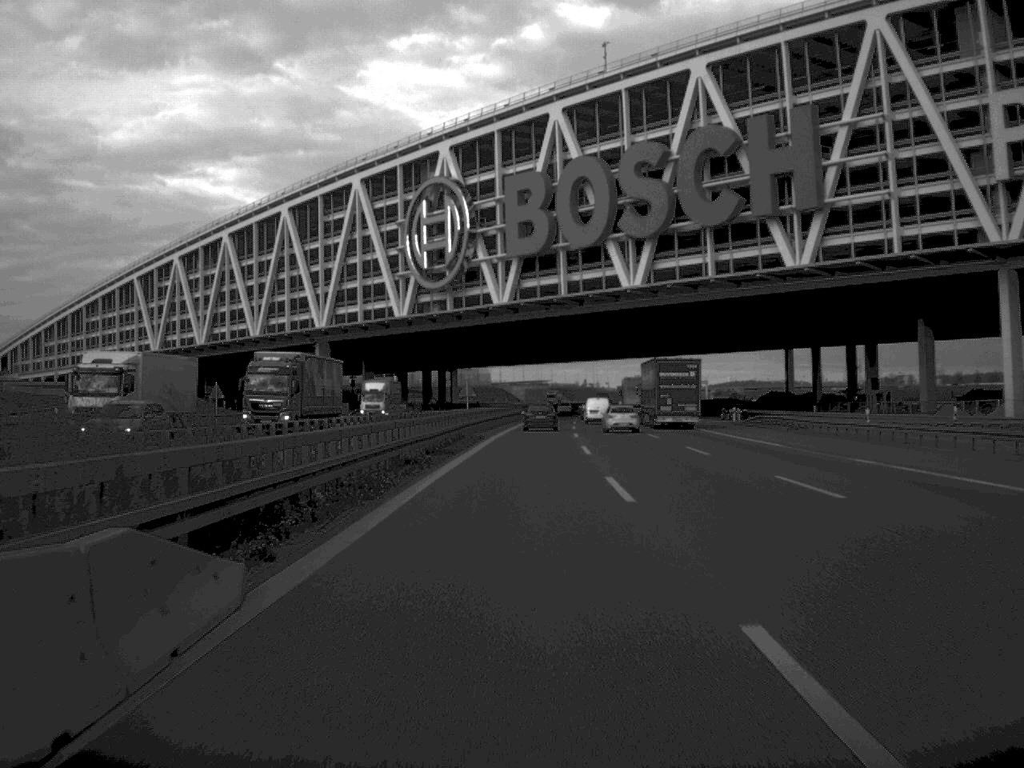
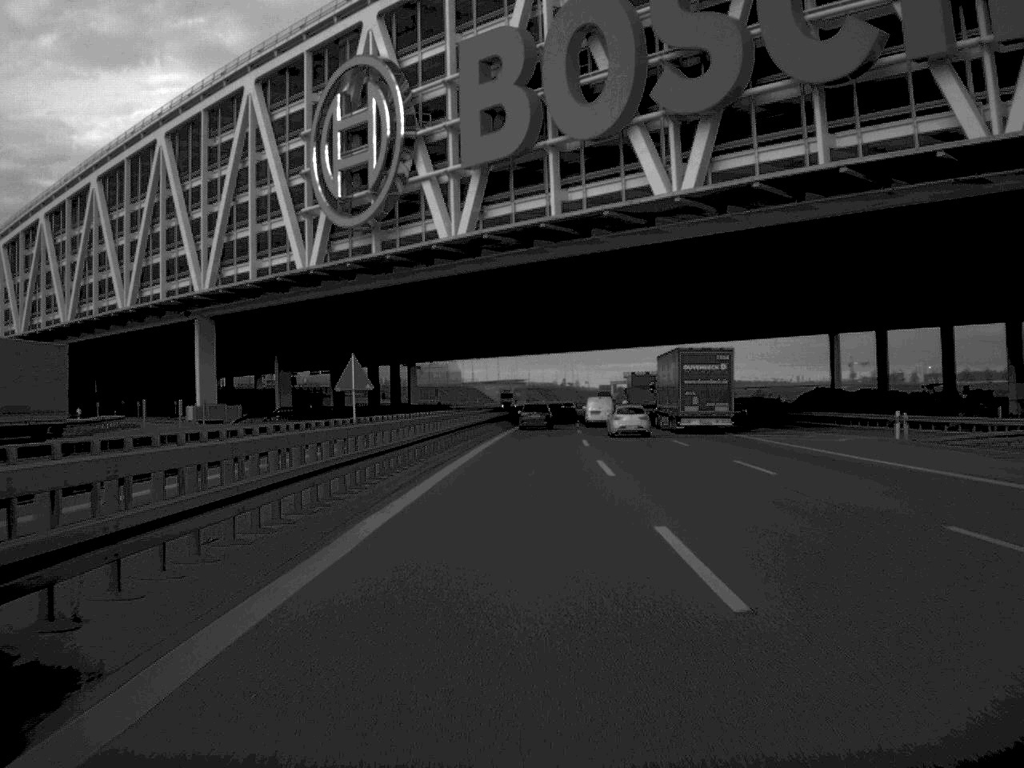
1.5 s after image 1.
(+0.5, +47.2) m; +1°
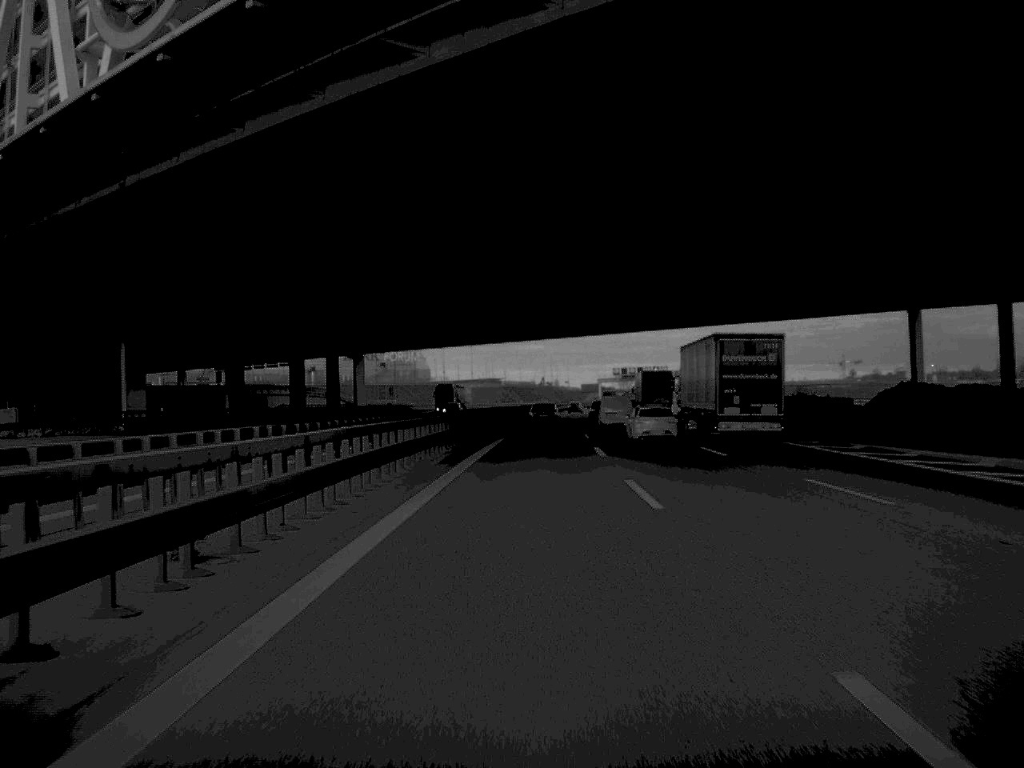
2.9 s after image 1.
(+0.4, +45.0) m; +1°
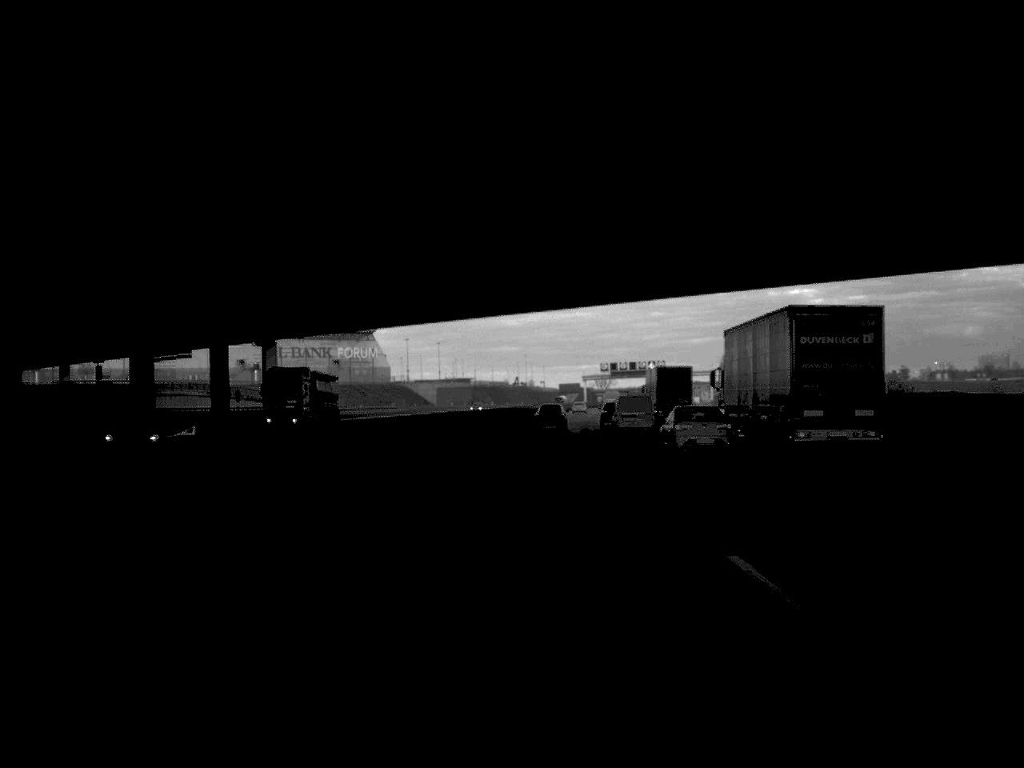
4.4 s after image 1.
(+0.5, +48.2) m; +1°
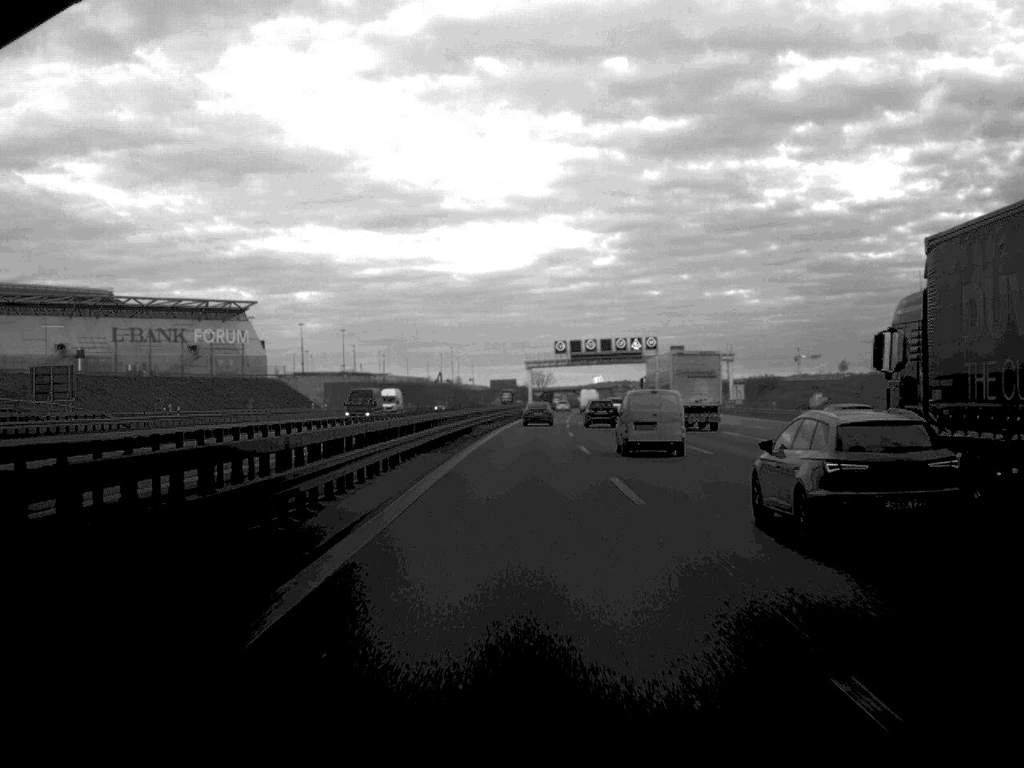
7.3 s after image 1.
(+2.8, +95.4) m; +3°
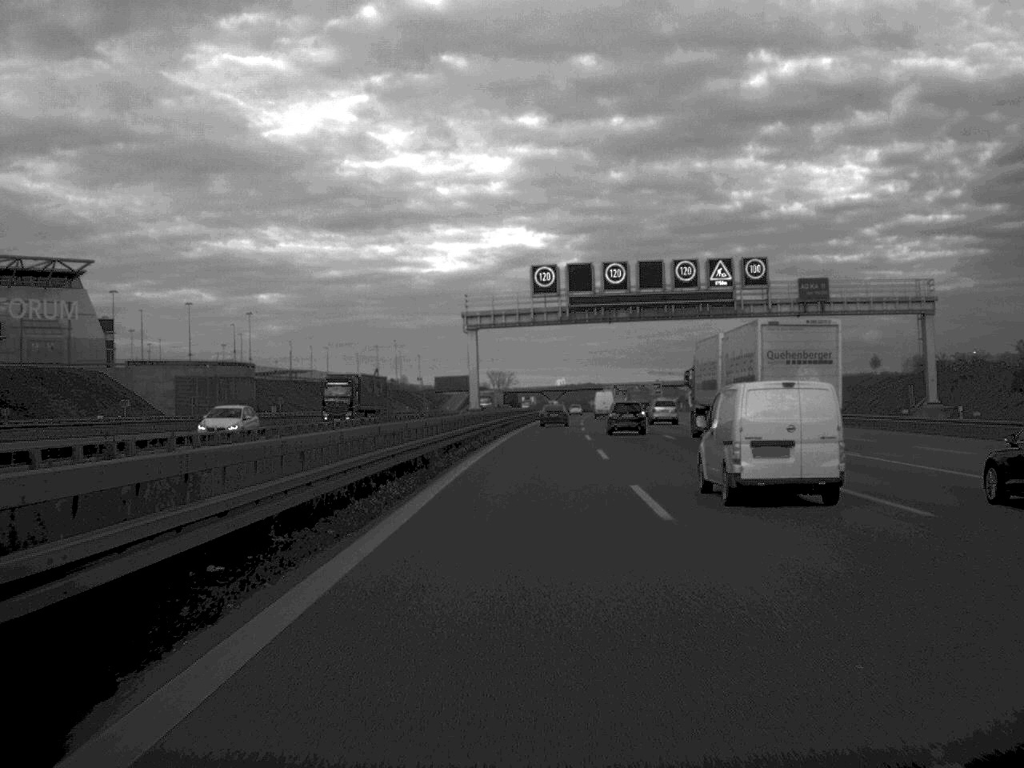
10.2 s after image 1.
(+1.2, +92.3) m; +2°
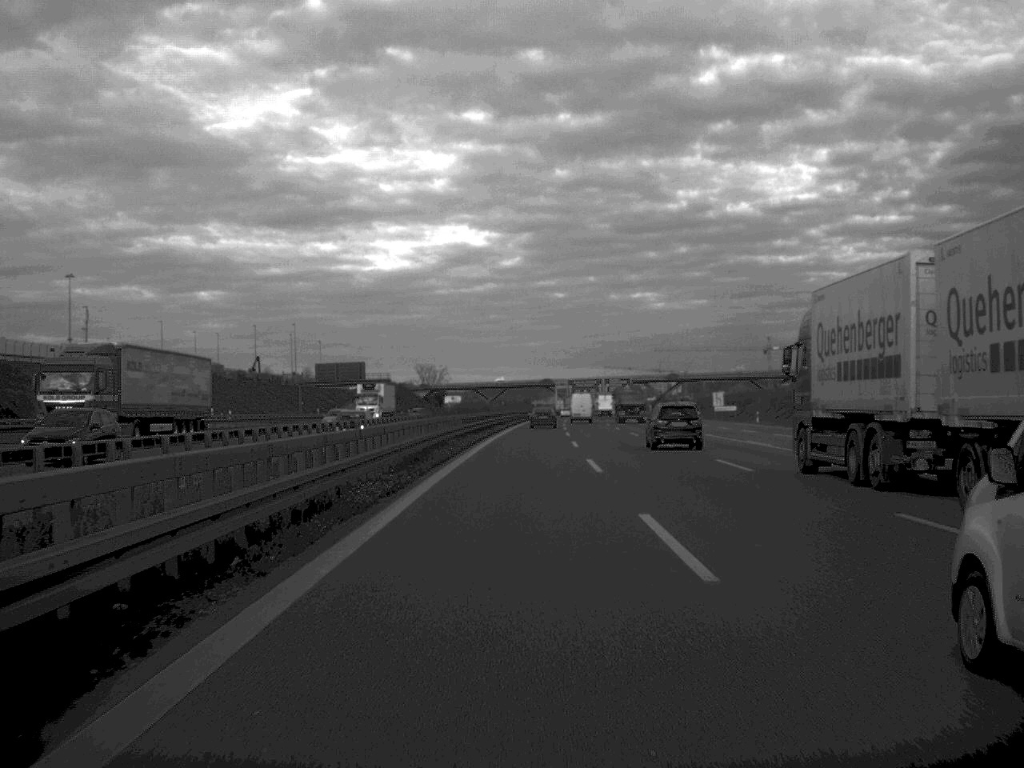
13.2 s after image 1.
(+2.5, +95.4) m; +3°
